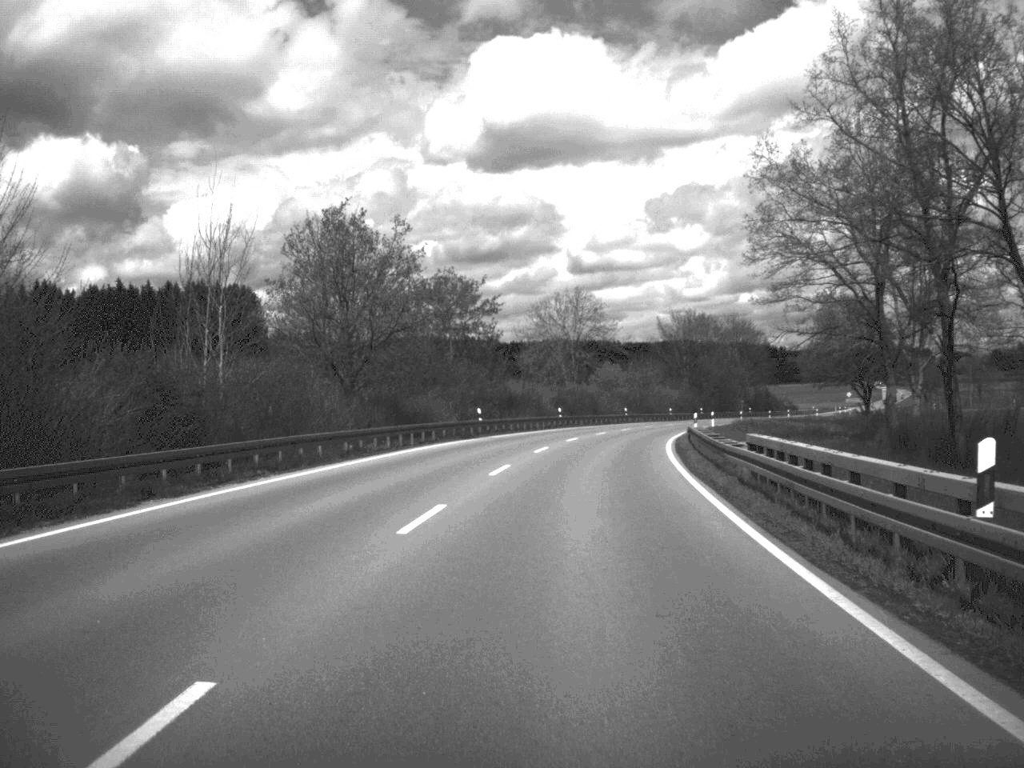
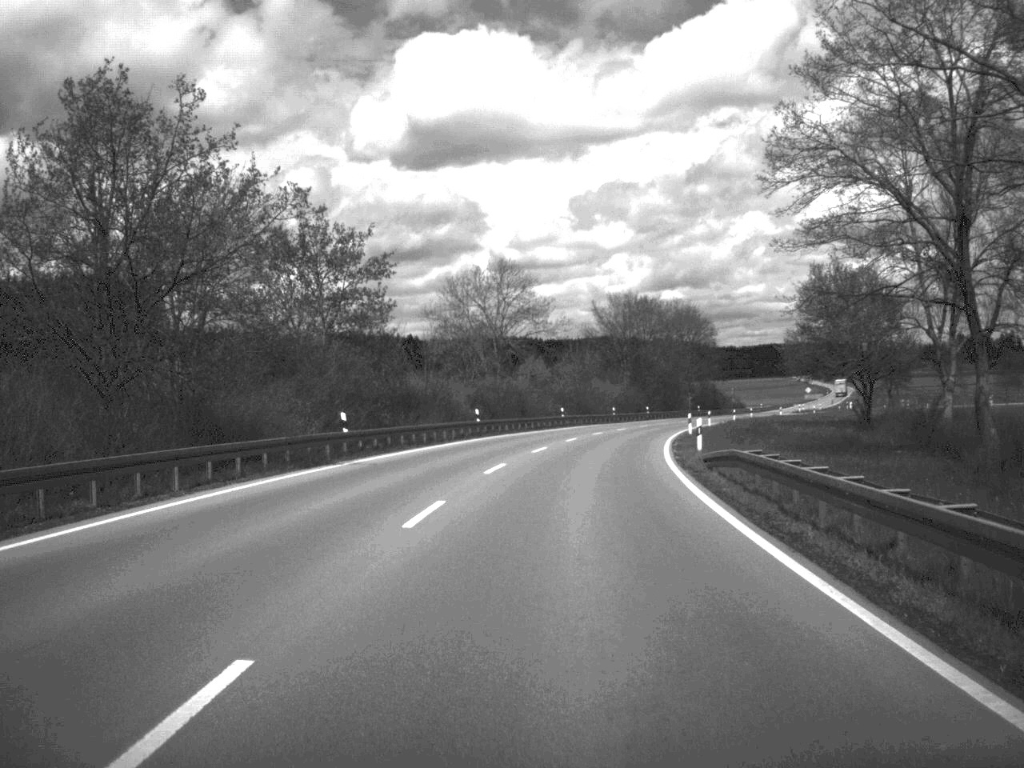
(+0.7, +22.8) m; +3°
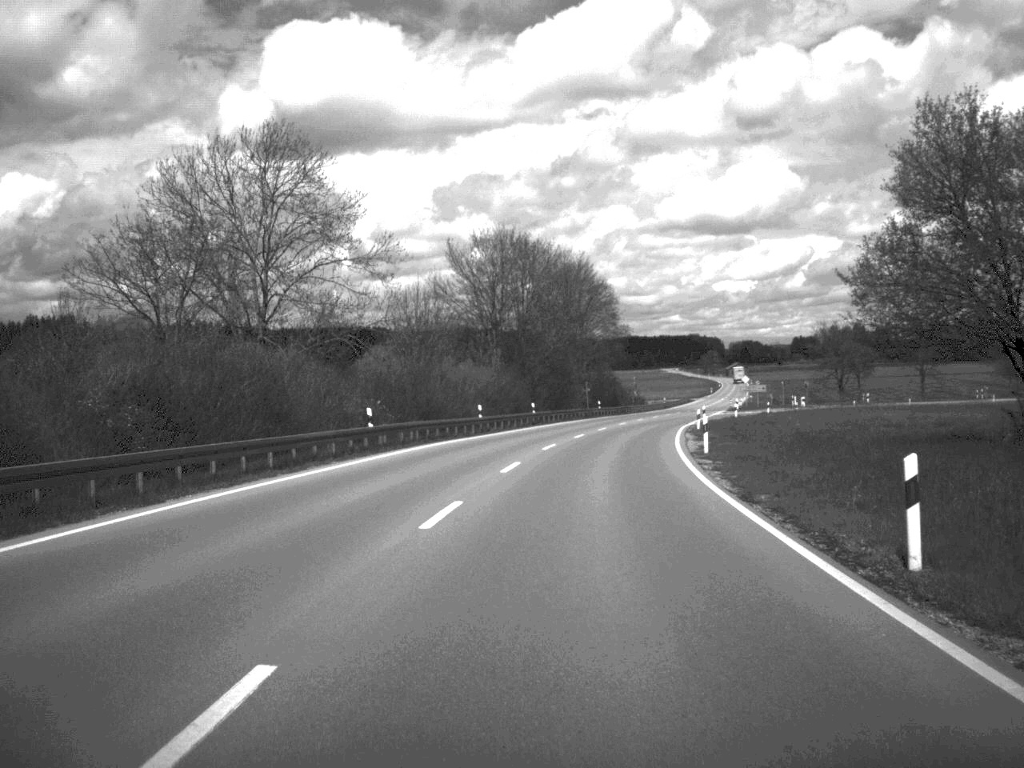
(+2.6, +47.2) m; +6°
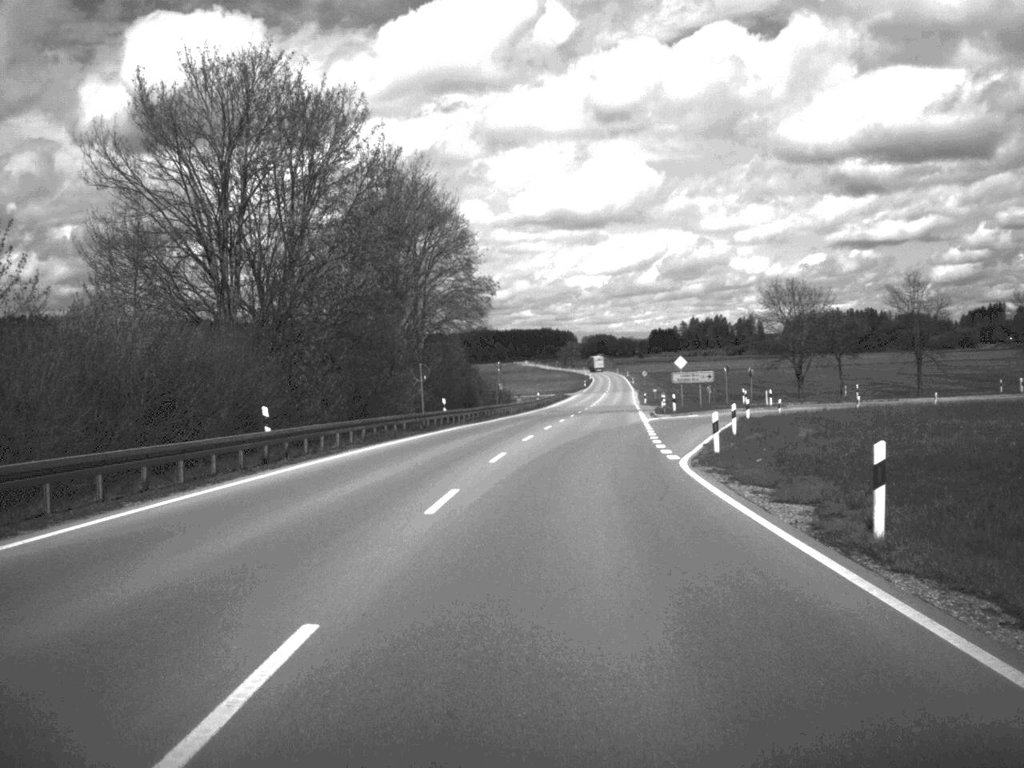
(+2.7, +45.9) m; +6°
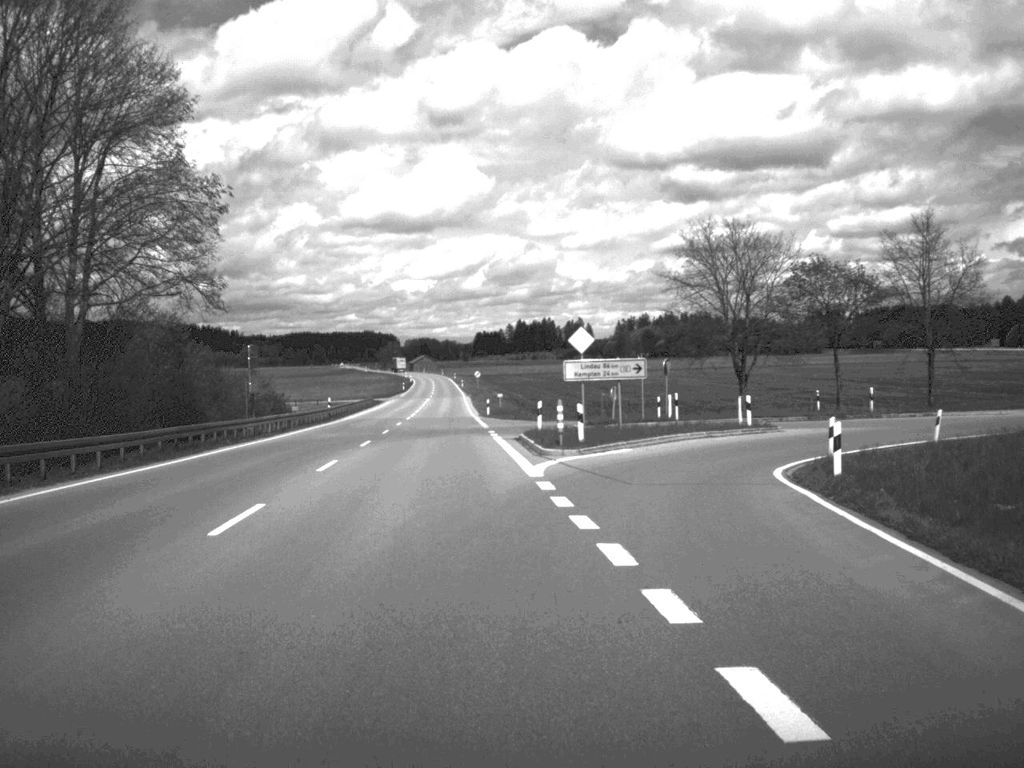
(+2.1, +37.8) m; +8°
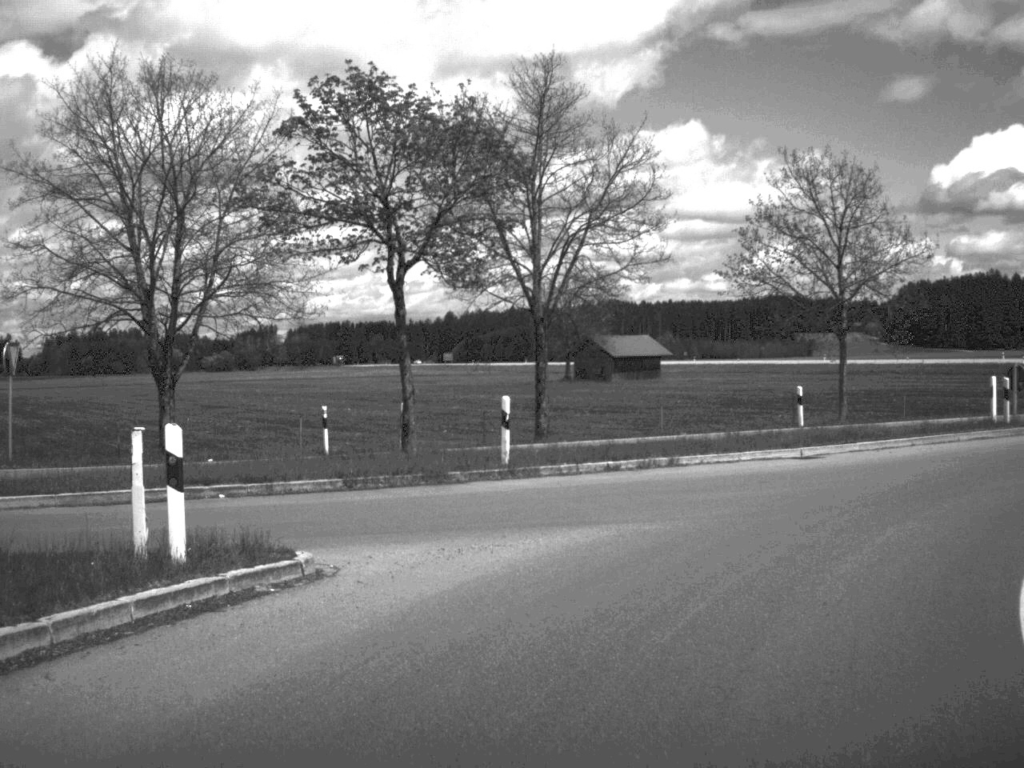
(+4.9, +31.2) m; +26°
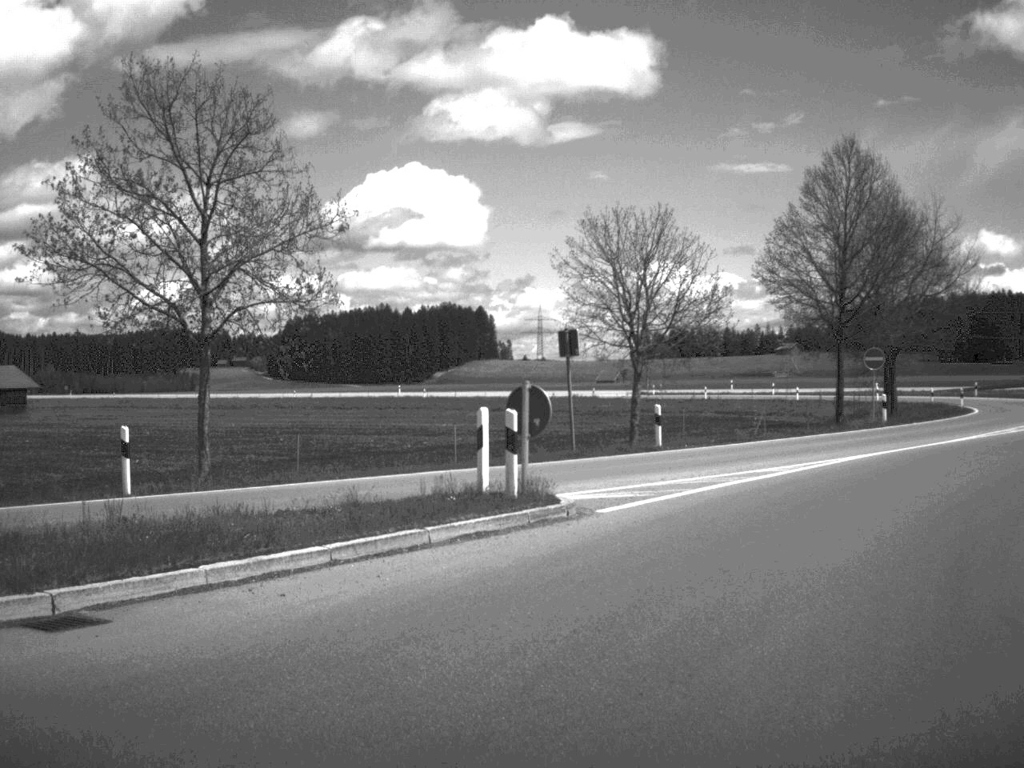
(+3.1, +13.1) m; +28°
